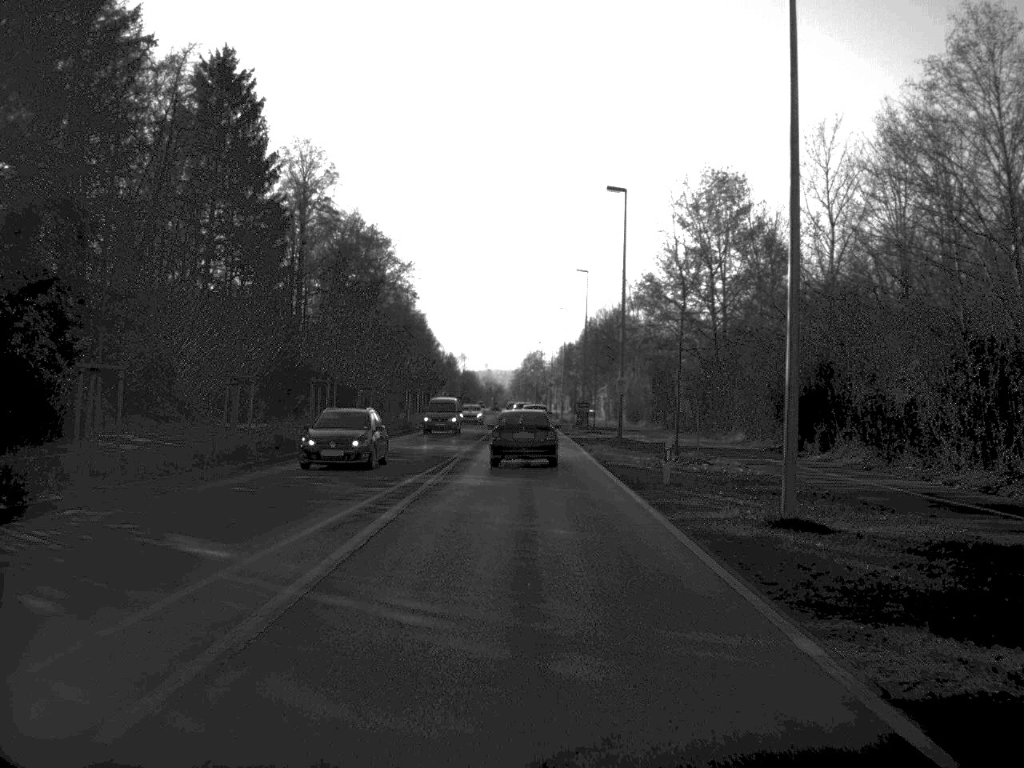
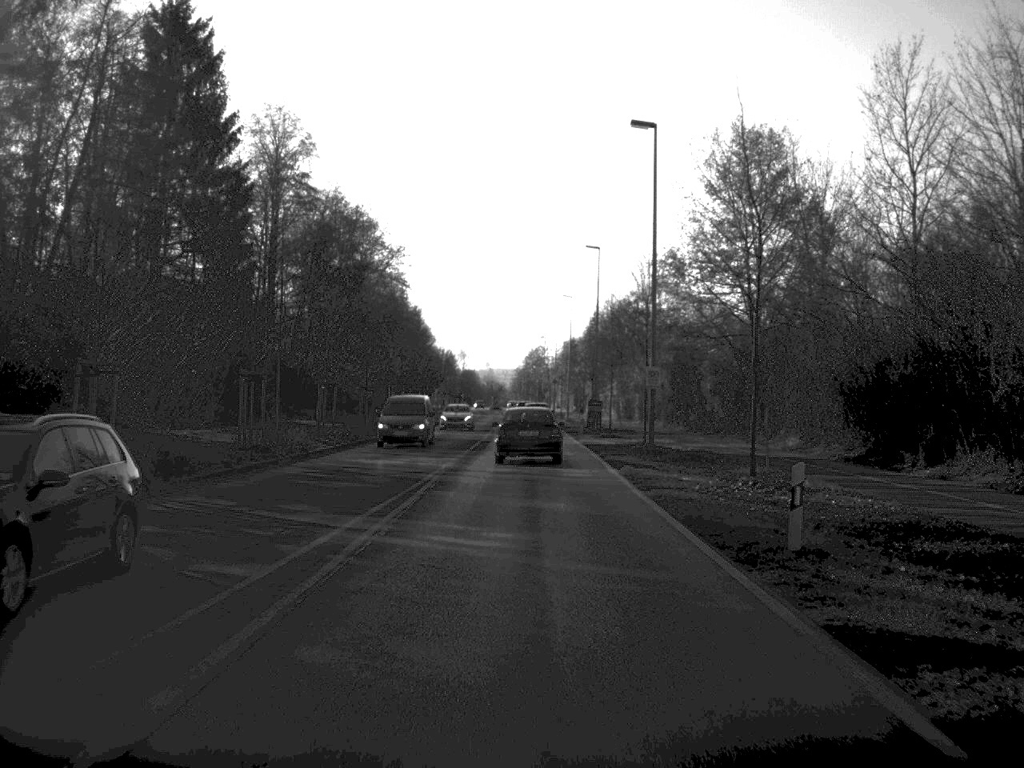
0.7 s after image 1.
(0.0, +11.4) m; 0°
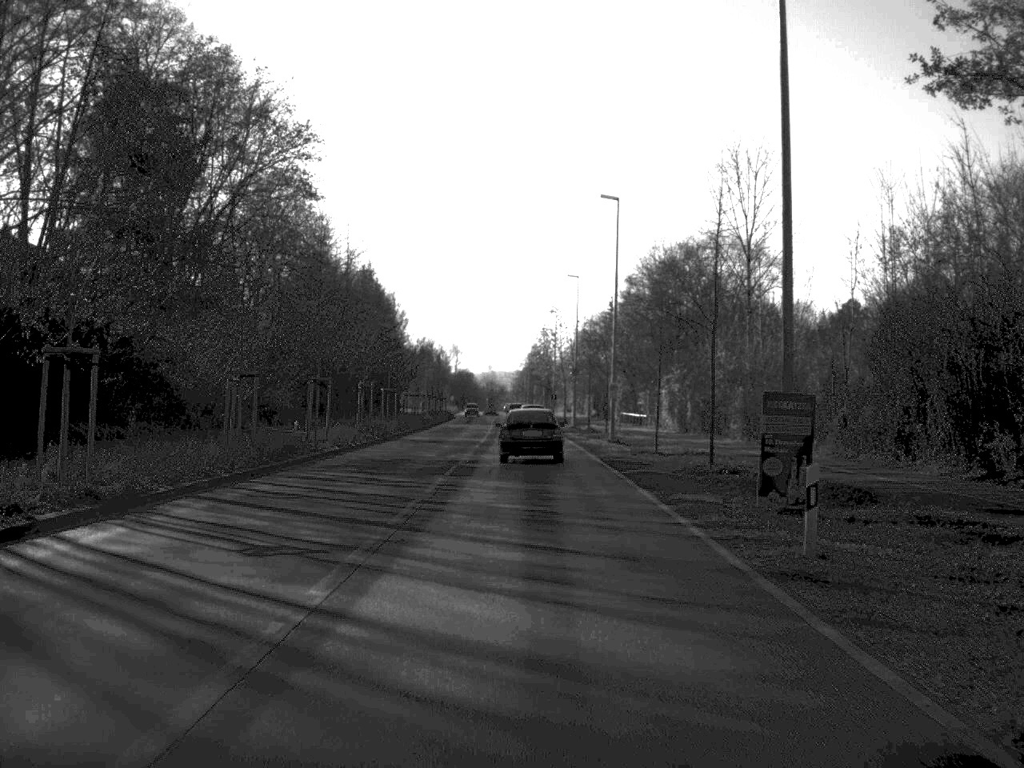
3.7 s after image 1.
(0.0, +50.1) m; 0°
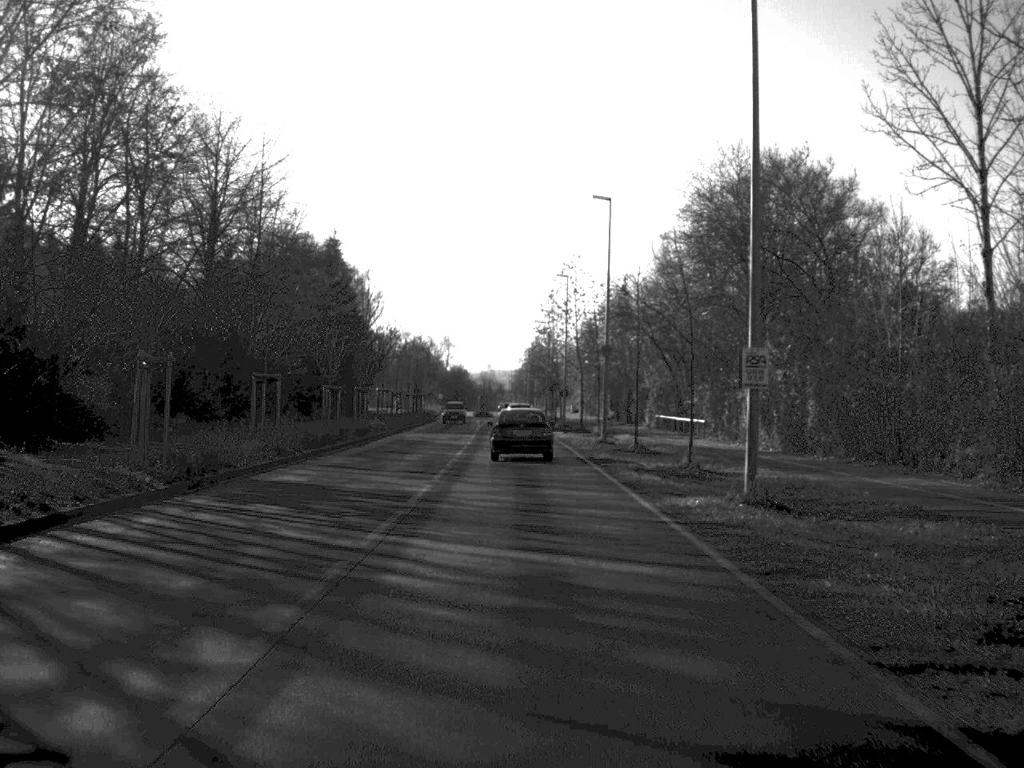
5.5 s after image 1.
(0.0, +31.9) m; 0°
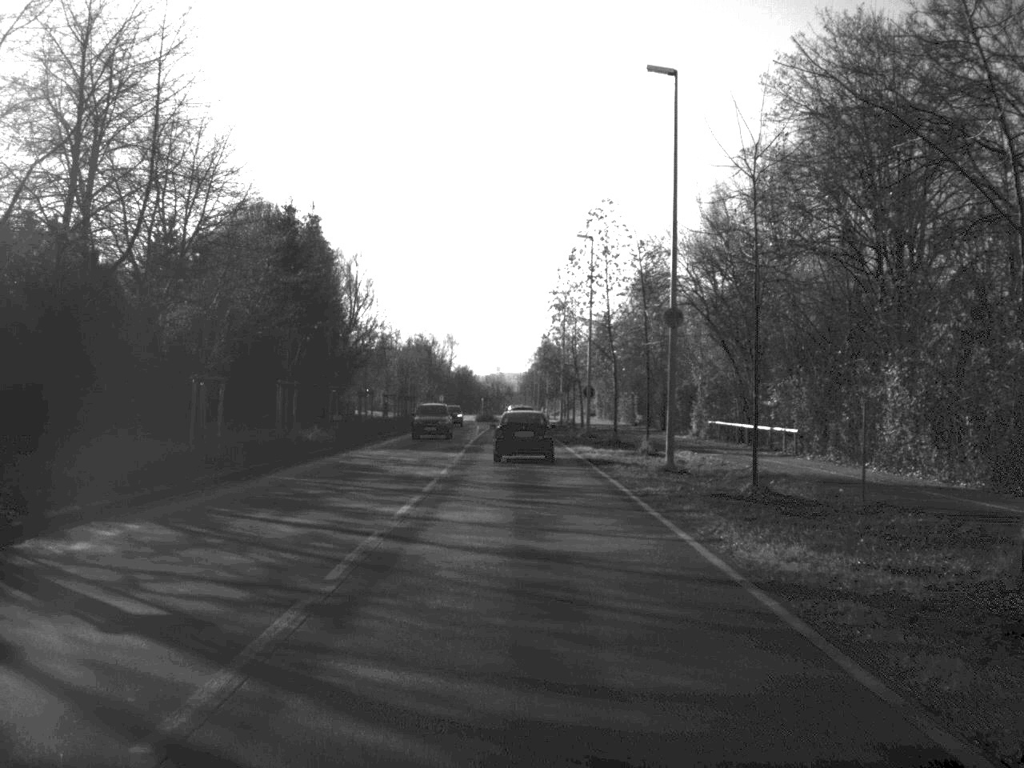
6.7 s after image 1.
(-0.1, +20.6) m; 0°
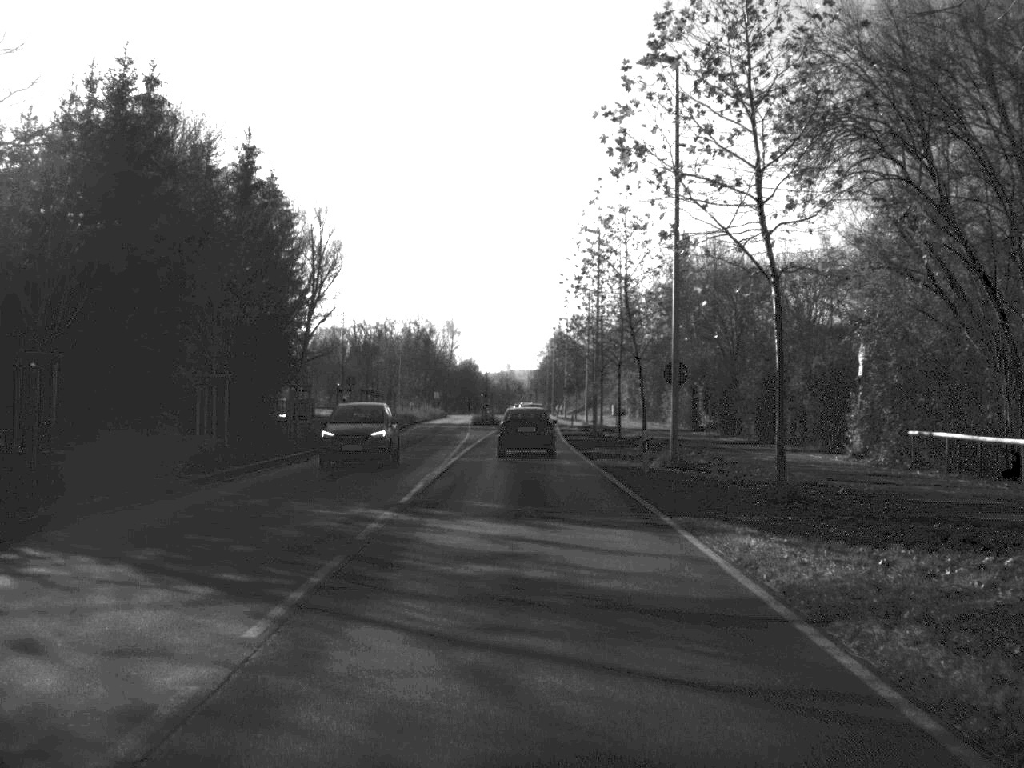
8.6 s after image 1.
(-0.2, +32.7) m; -1°
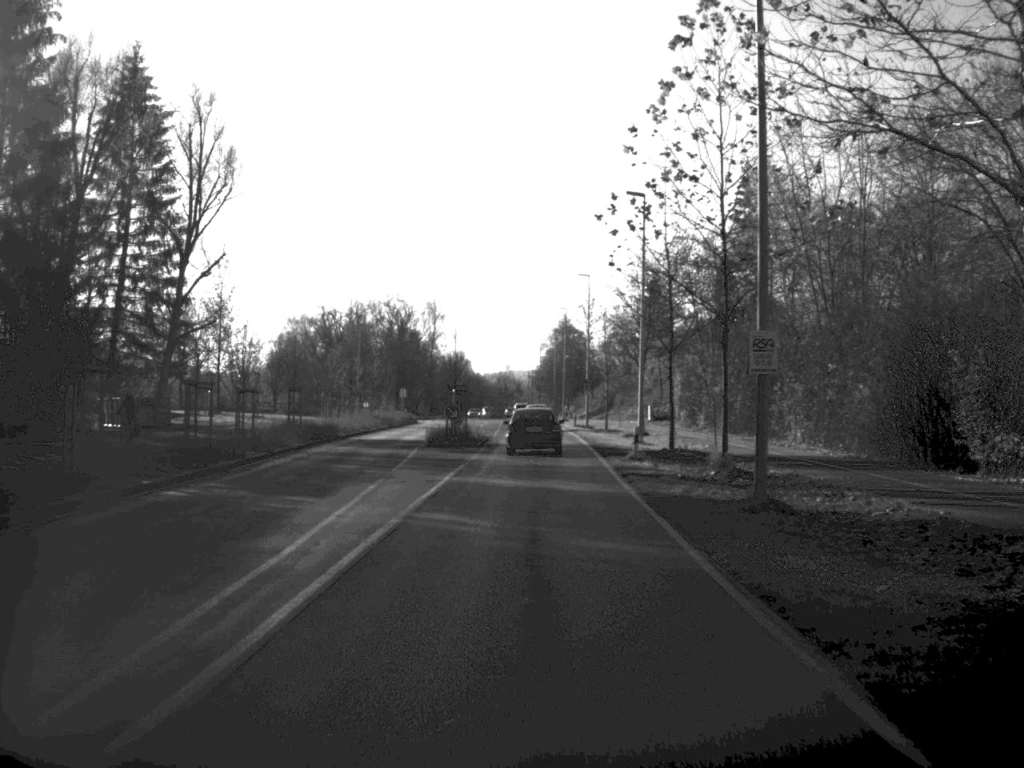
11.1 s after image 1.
(-0.1, +43.3) m; 0°
